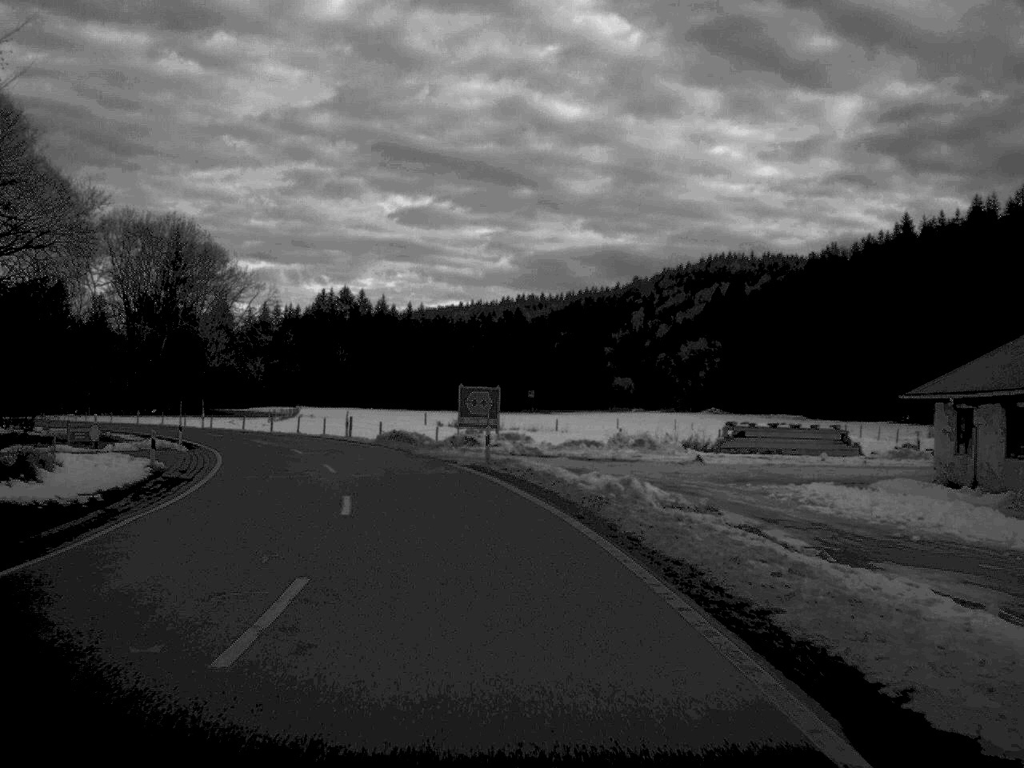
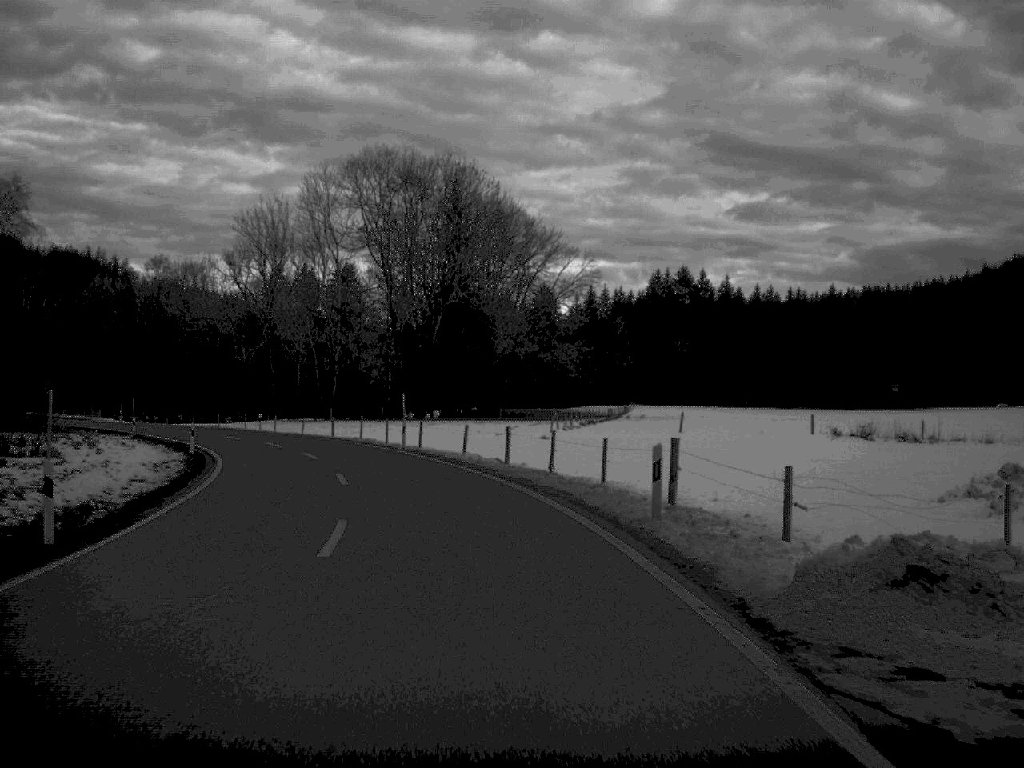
(-5.4, +41.5) m; -15°
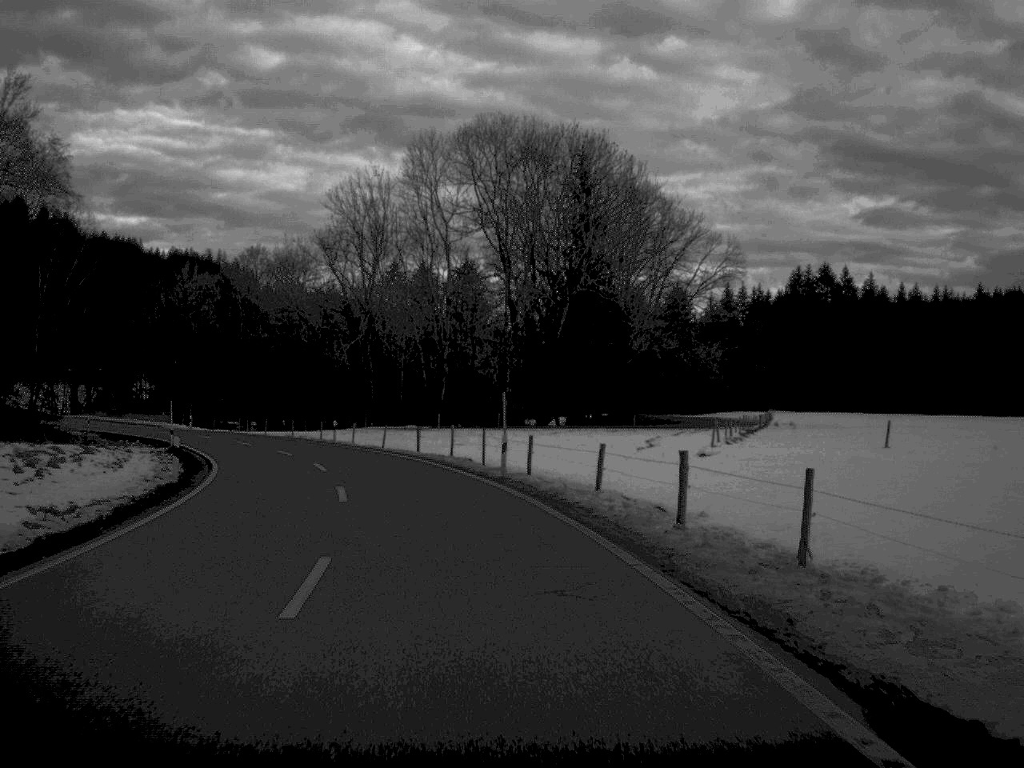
(-0.8, +16.4) m; -6°
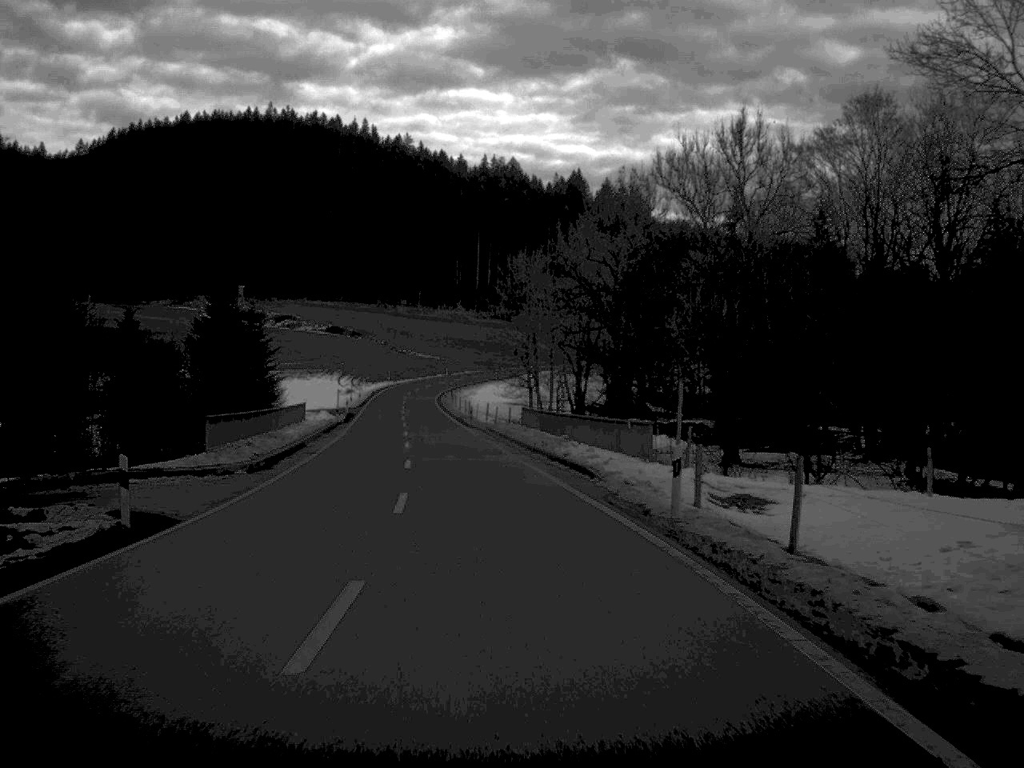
(-18.3, +73.7) m; -27°
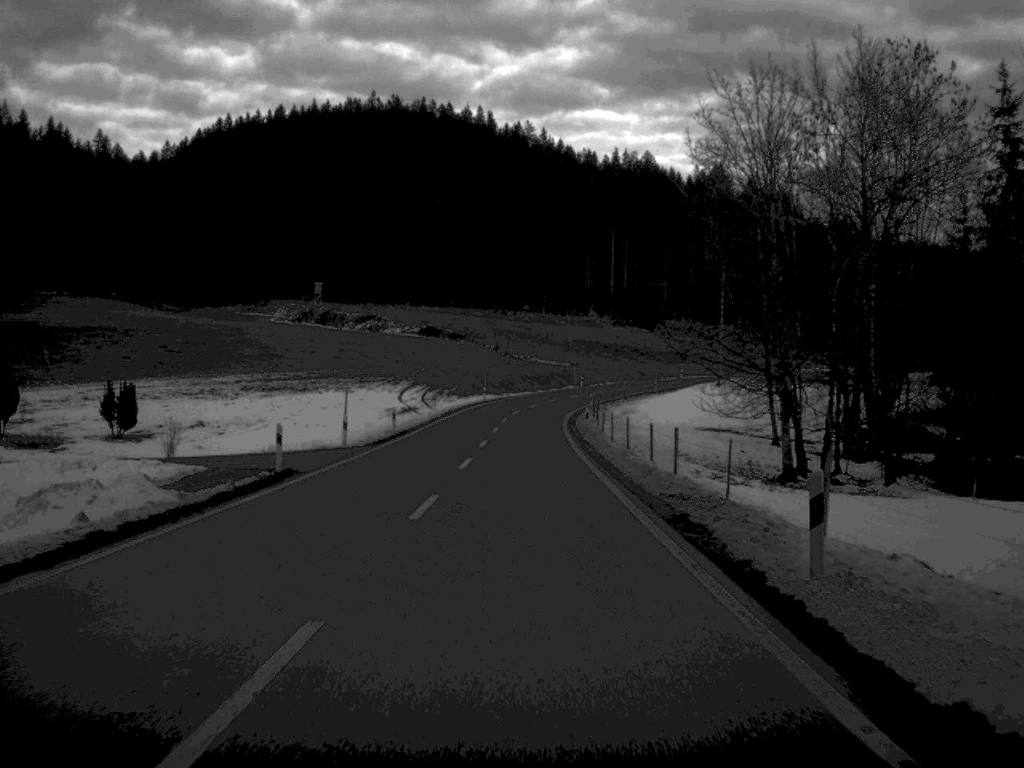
(-4.3, +63.1) m; -6°
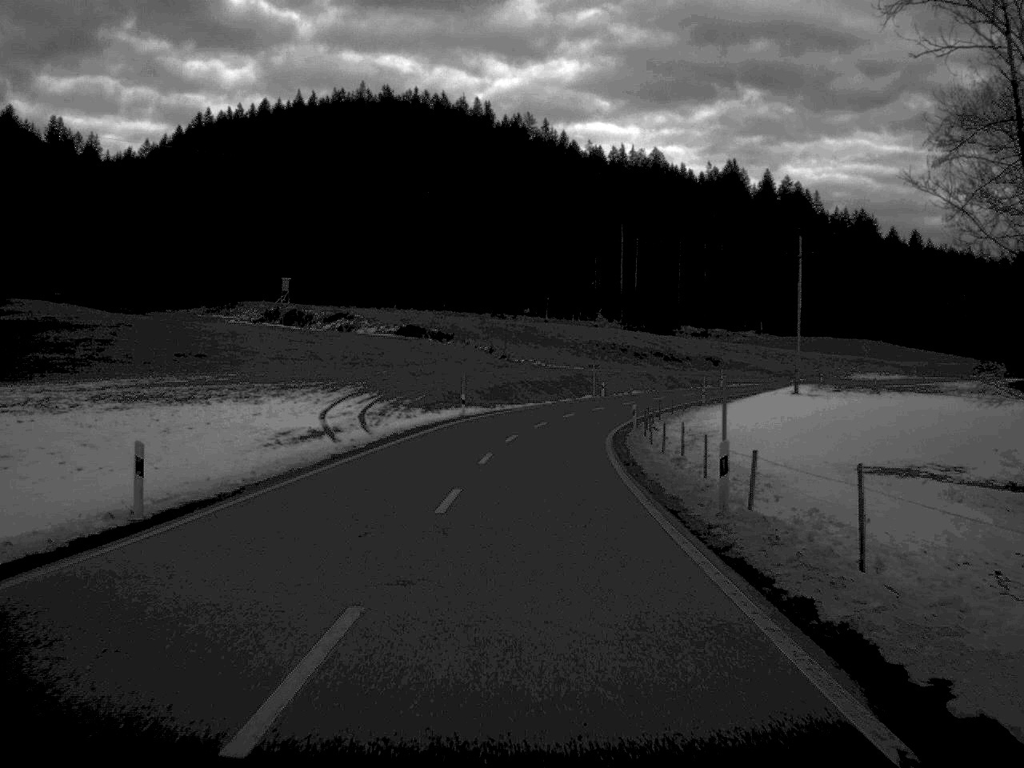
(-0.1, +34.1) m; 0°
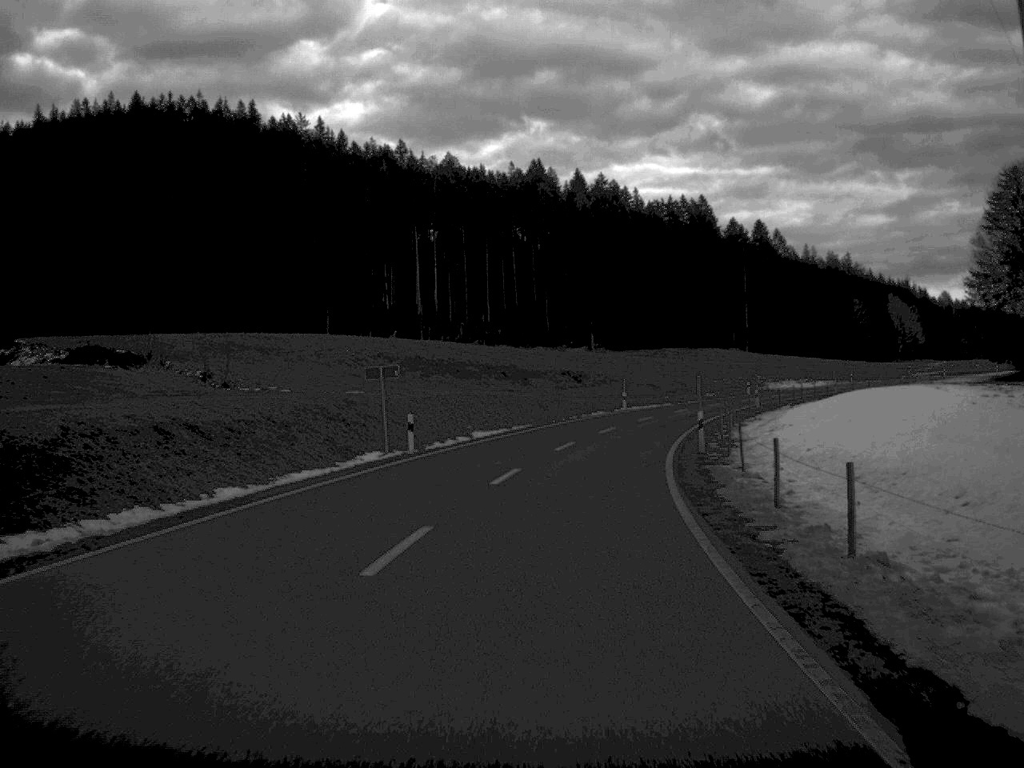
(+3.6, +62.8) m; +9°
